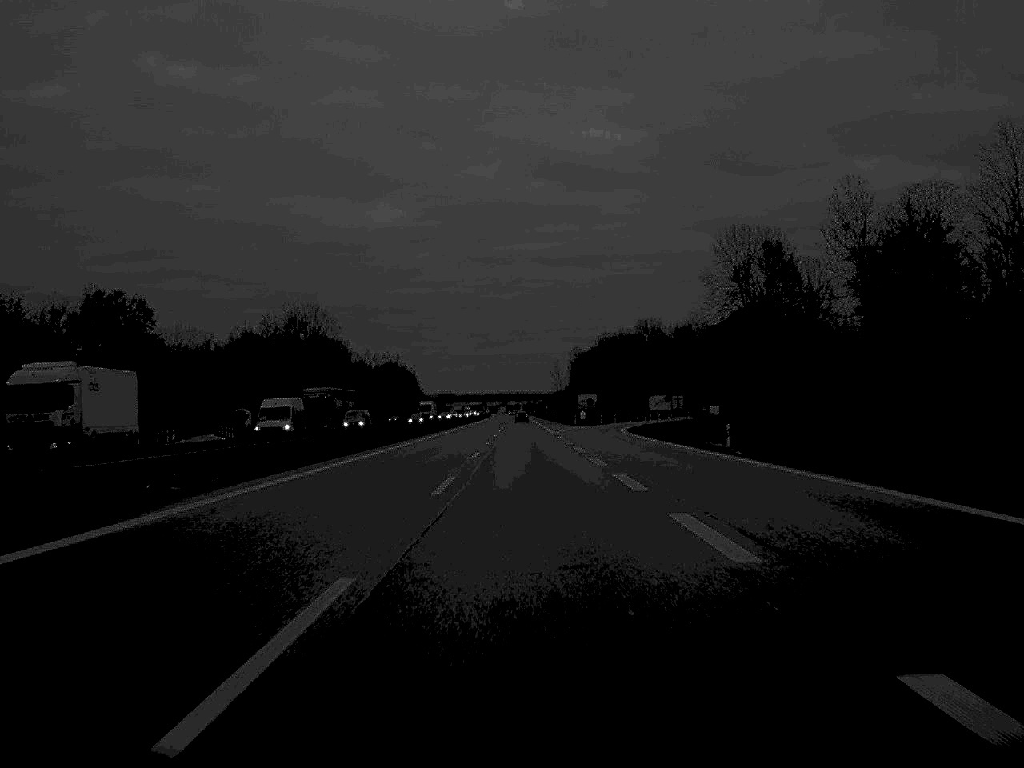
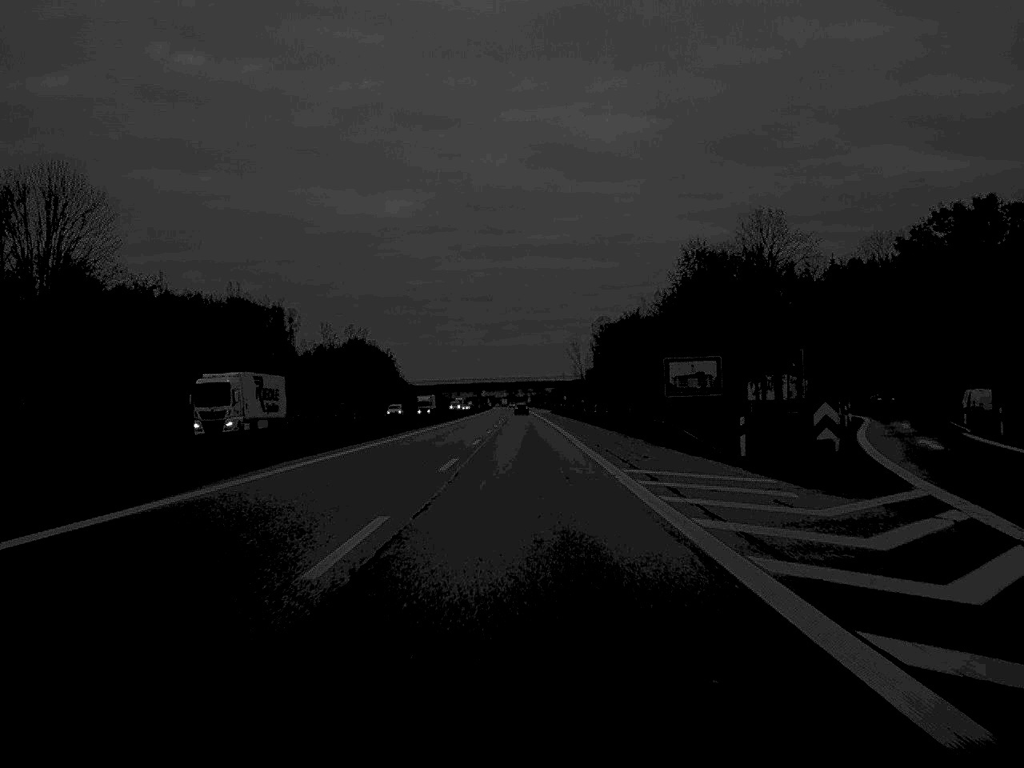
(-0.2, +102.3) m; 0°
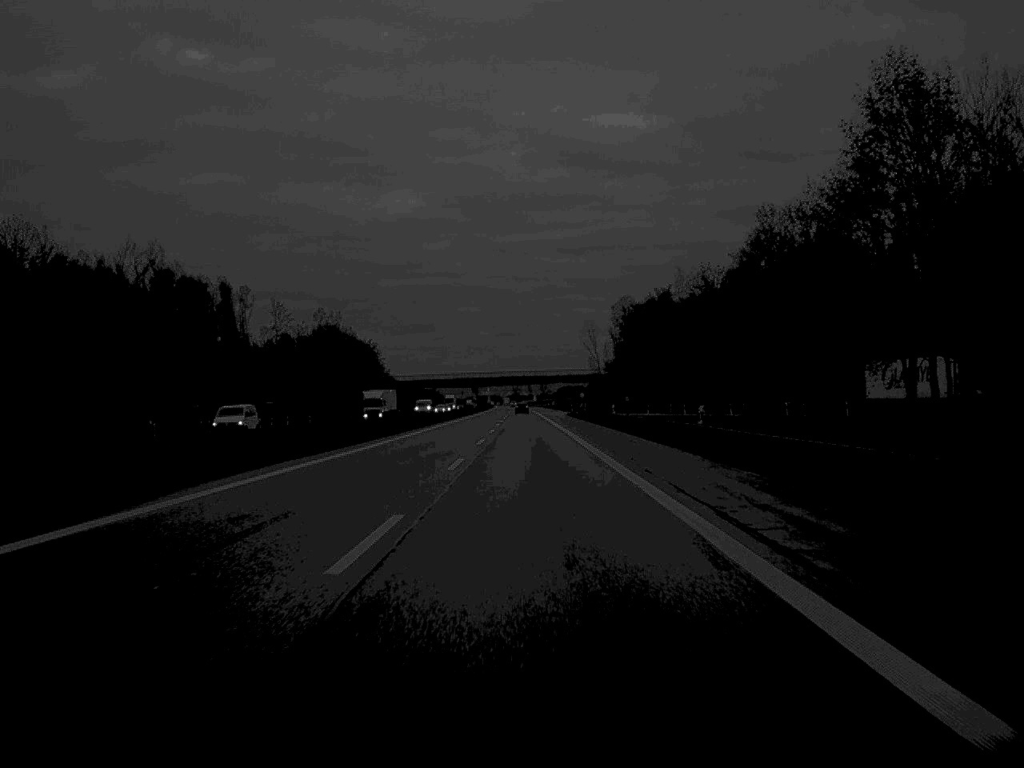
(-0.2, +53.5) m; 0°
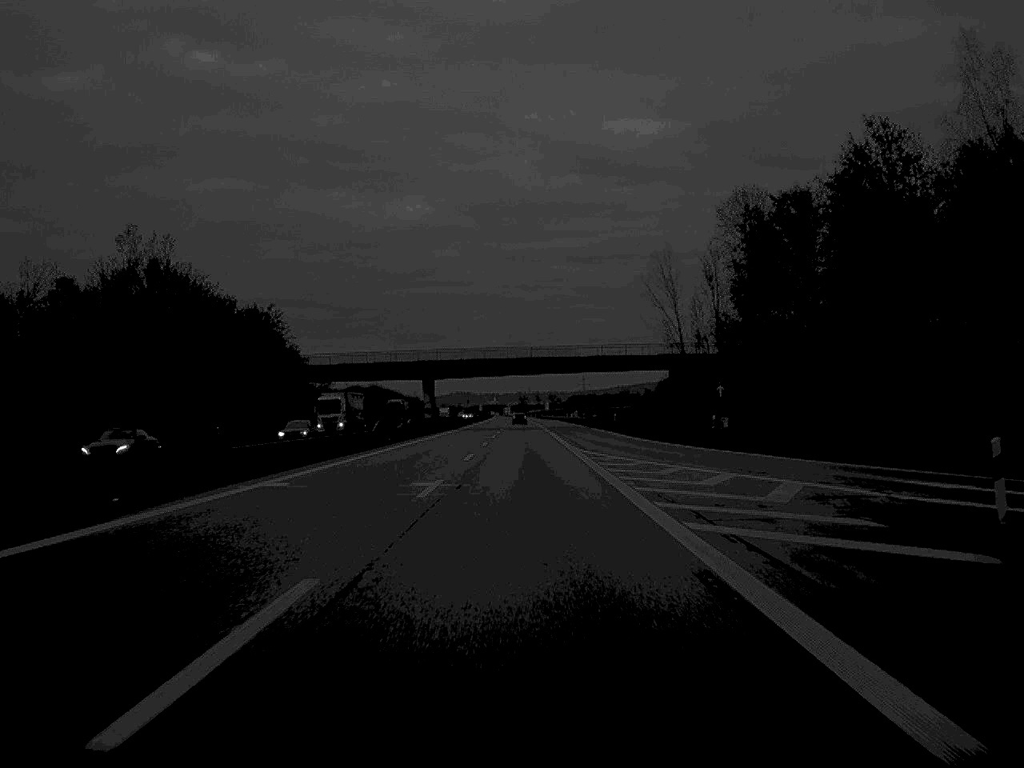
(-0.3, +131.6) m; 0°
